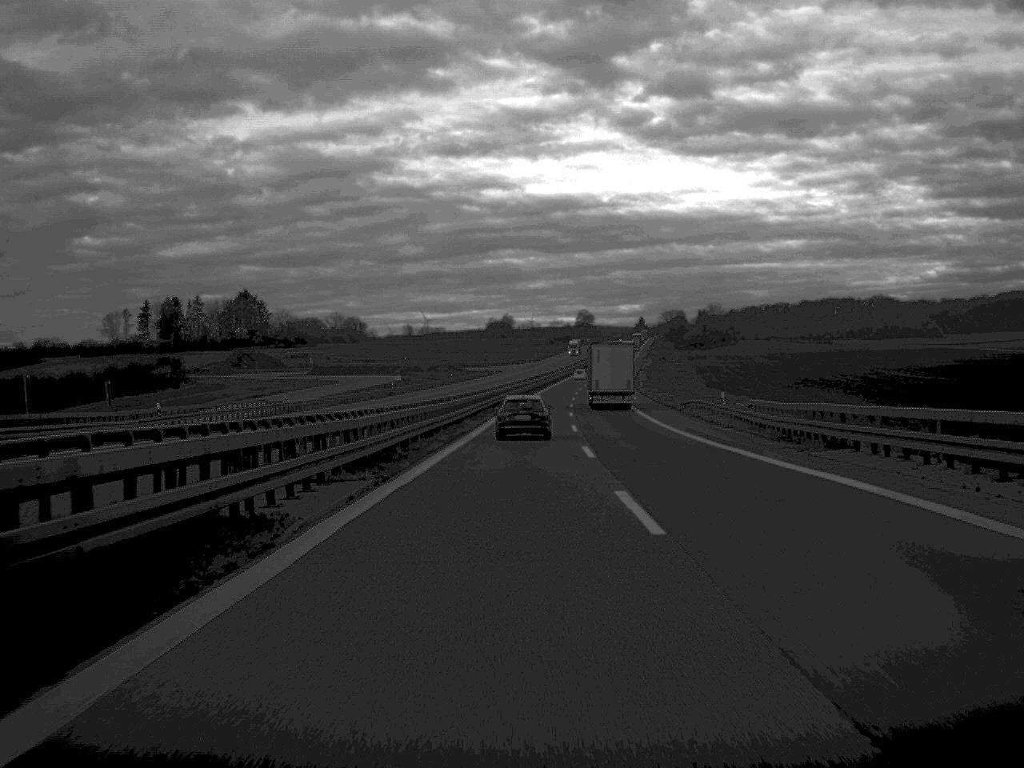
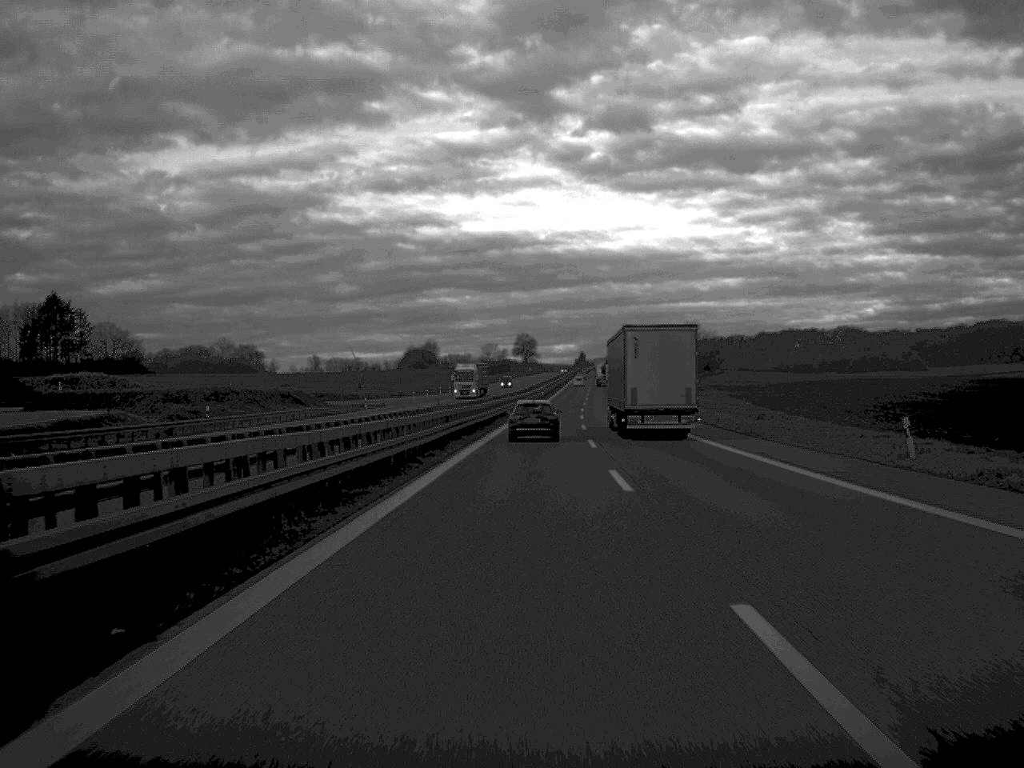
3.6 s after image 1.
(+2.9, +116.6) m; +3°
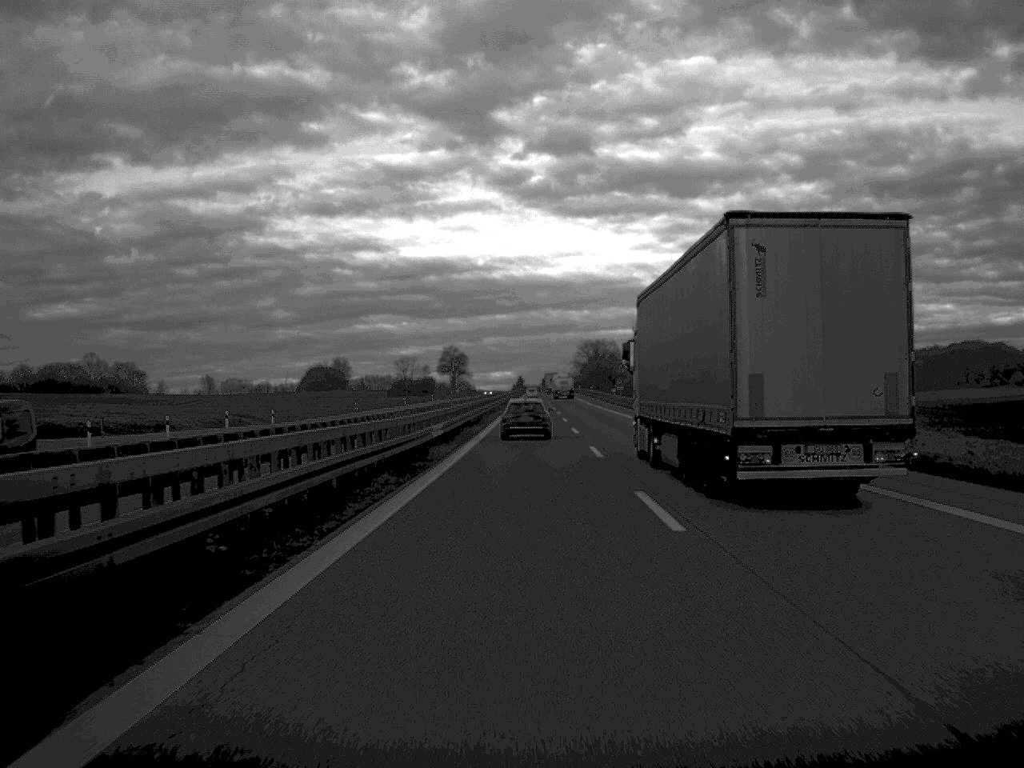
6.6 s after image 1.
(+2.4, +96.3) m; +3°
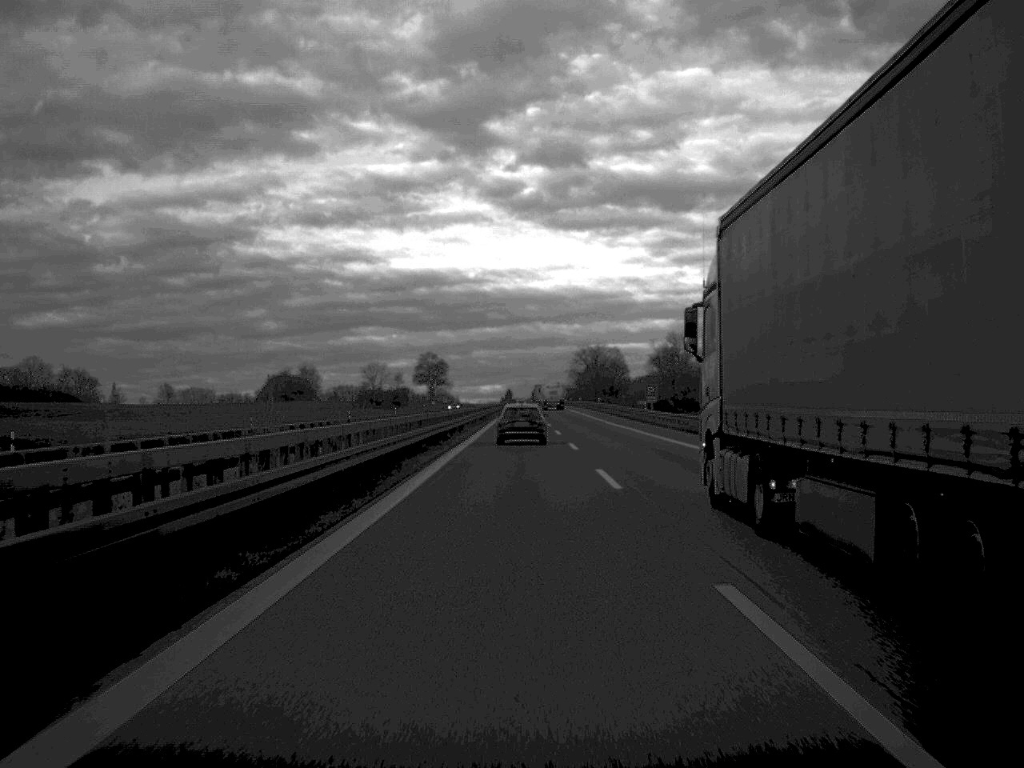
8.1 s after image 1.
(+0.3, +47.1) m; 0°
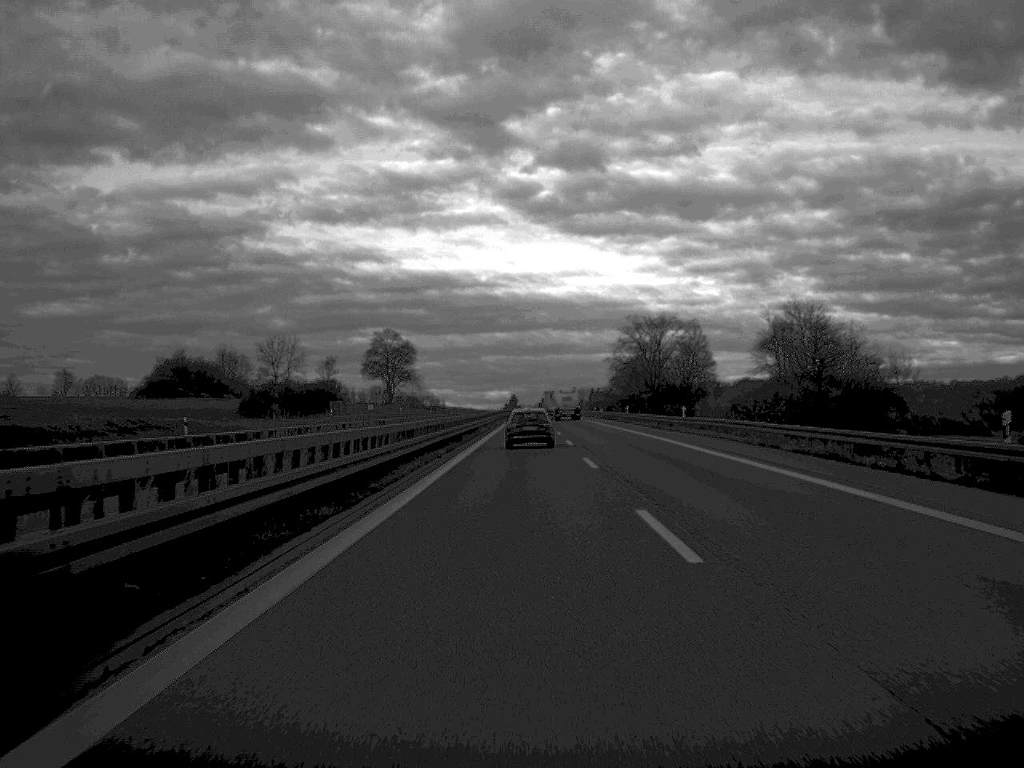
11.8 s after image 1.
(-0.4, +117.8) m; 0°
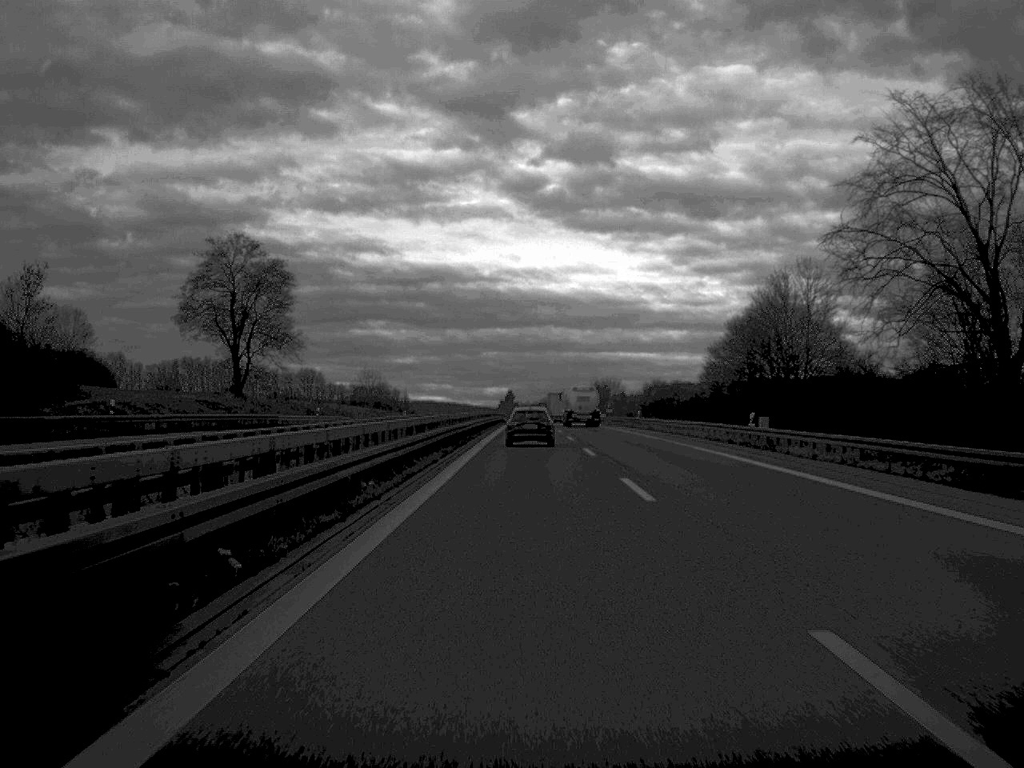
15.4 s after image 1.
(0.0, +118.0) m; 0°
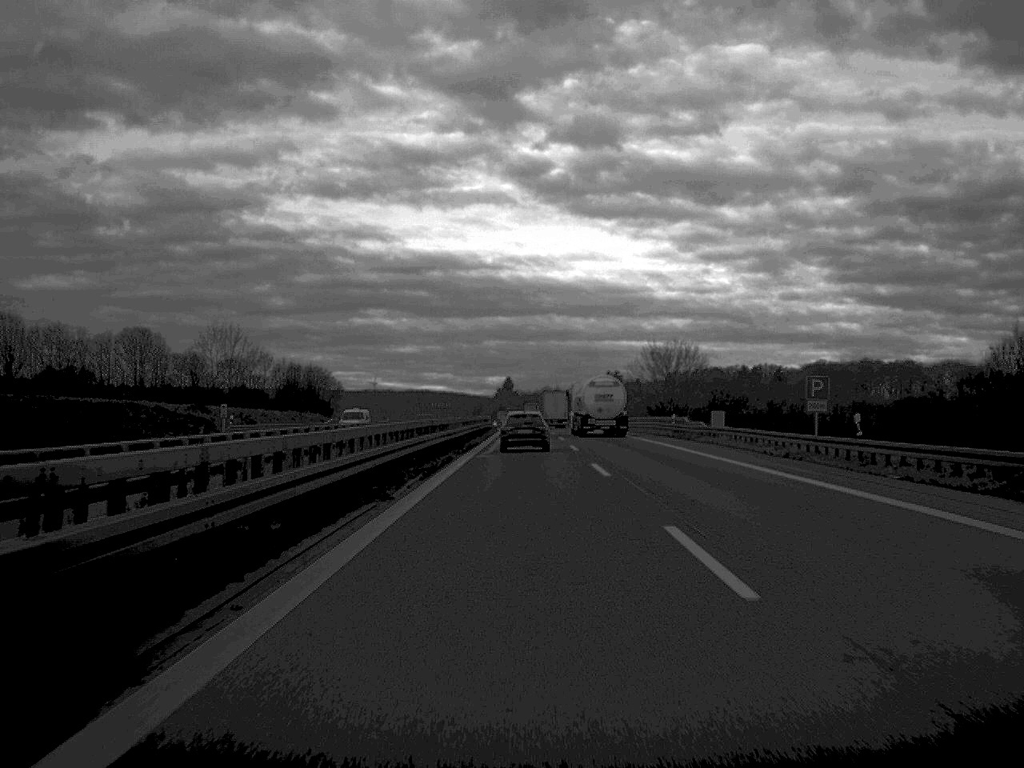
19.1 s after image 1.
(+0.3, +118.1) m; 0°
